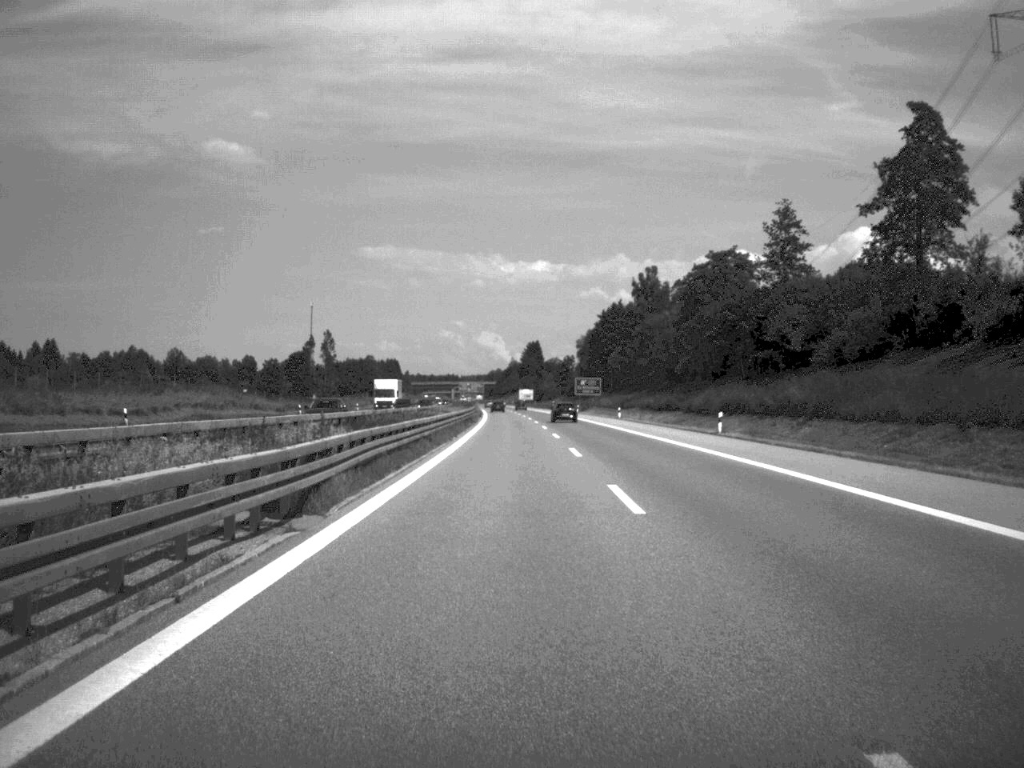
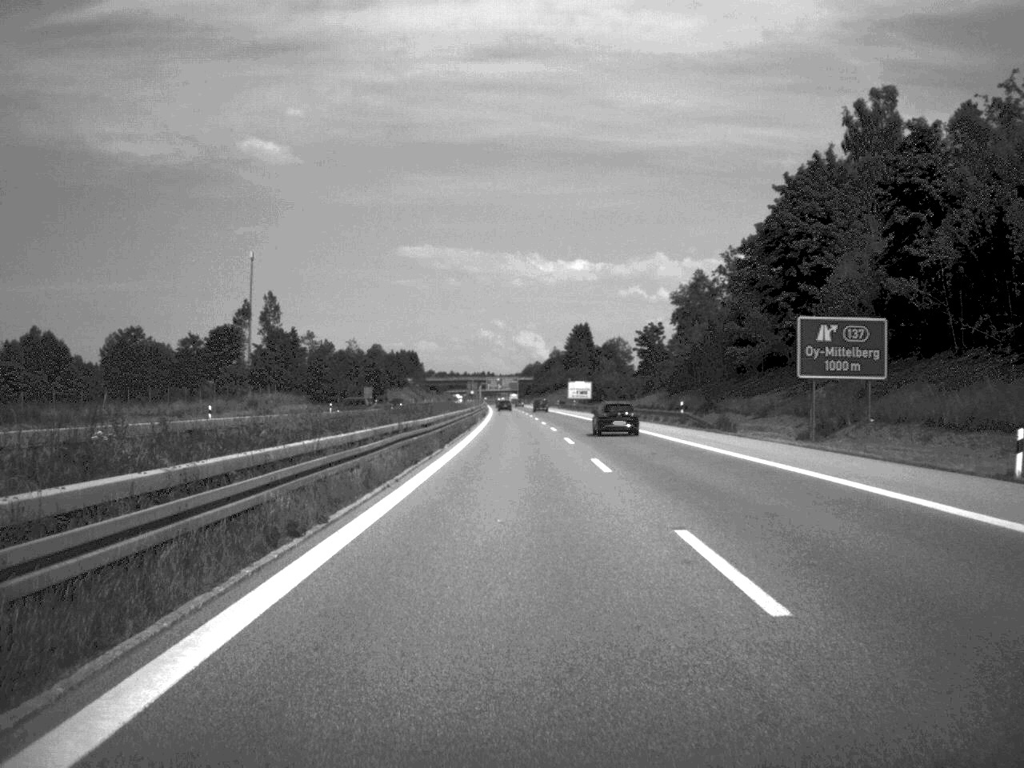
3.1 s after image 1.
(-2.1, +131.5) m; -2°
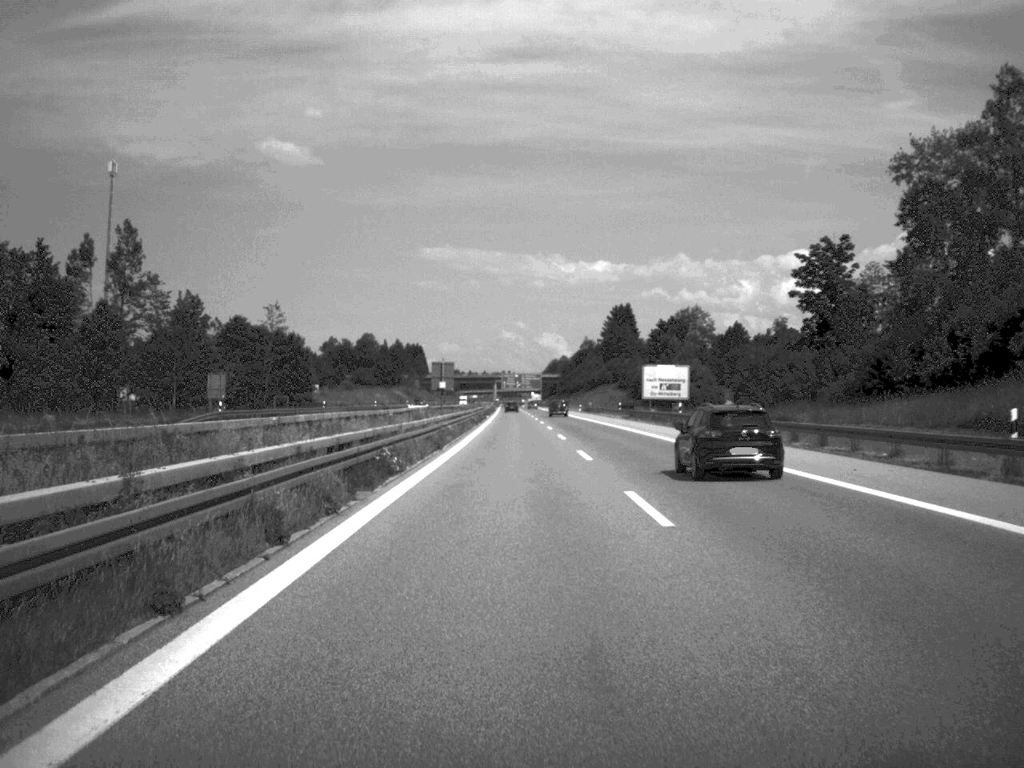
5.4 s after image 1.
(-0.9, +99.6) m; -1°
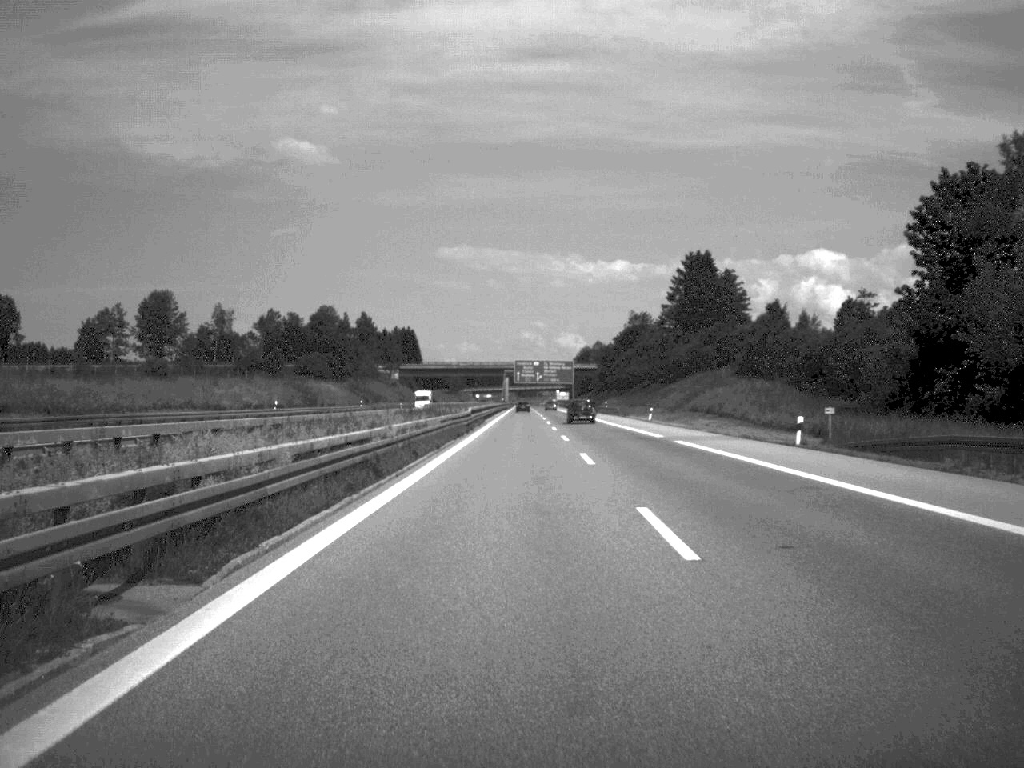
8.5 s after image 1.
(-1.0, +128.4) m; -1°
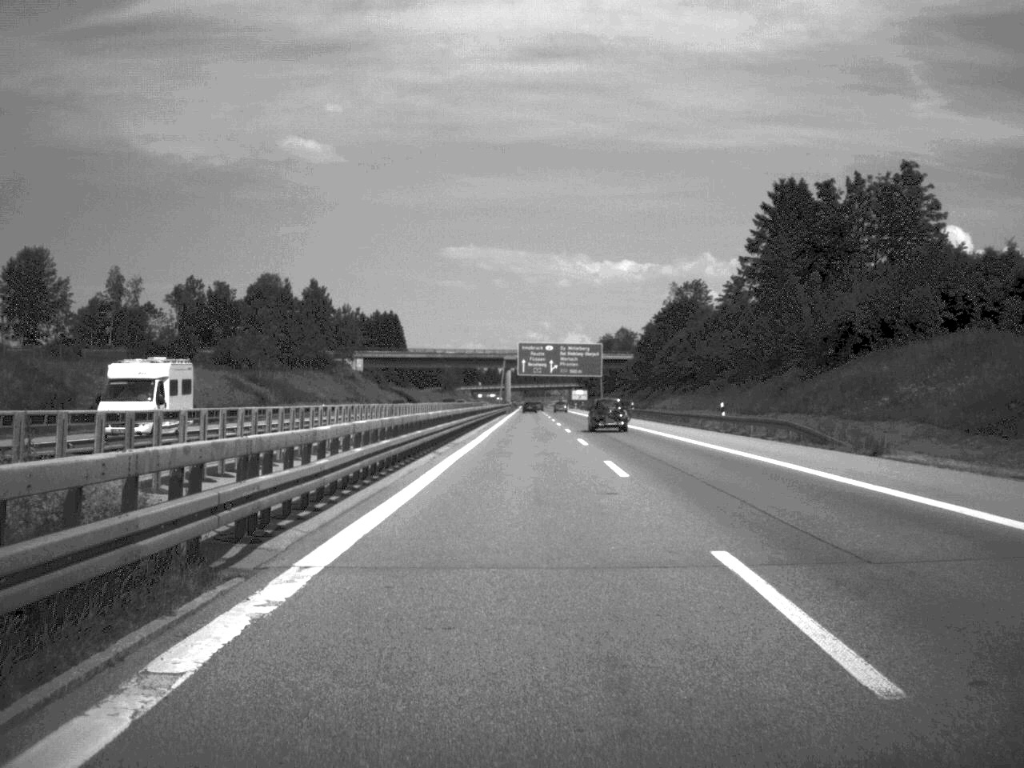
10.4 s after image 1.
(-0.2, +77.8) m; 0°
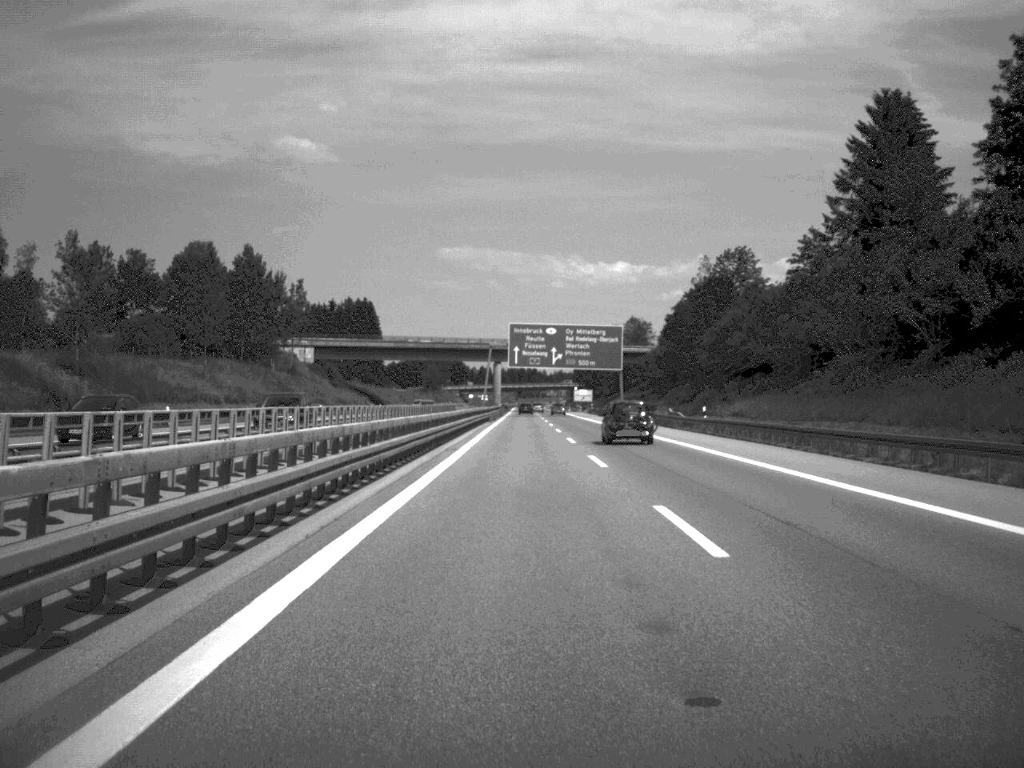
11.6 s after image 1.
(+0.1, +47.8) m; 0°
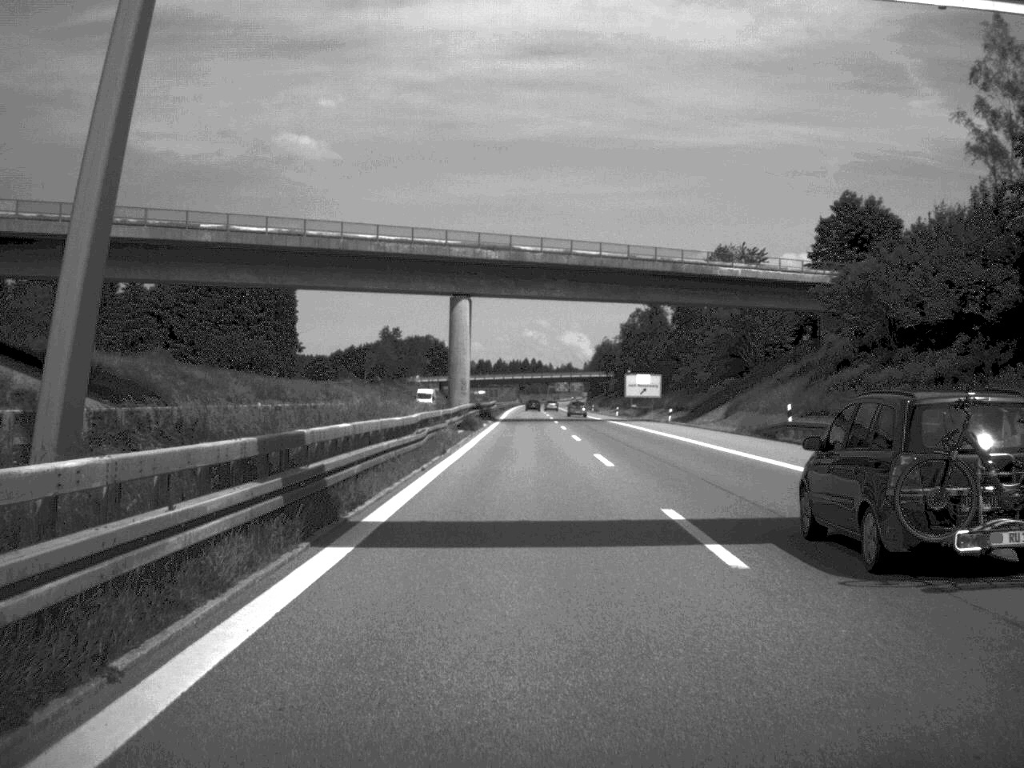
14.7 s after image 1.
(-0.2, +125.3) m; 0°
